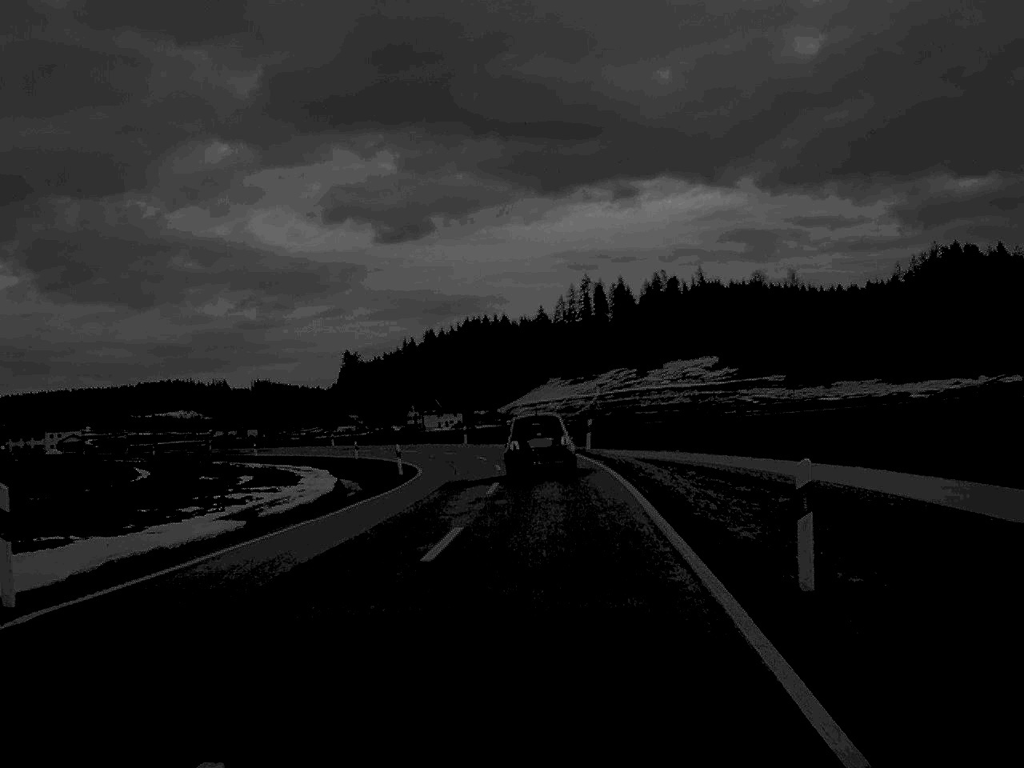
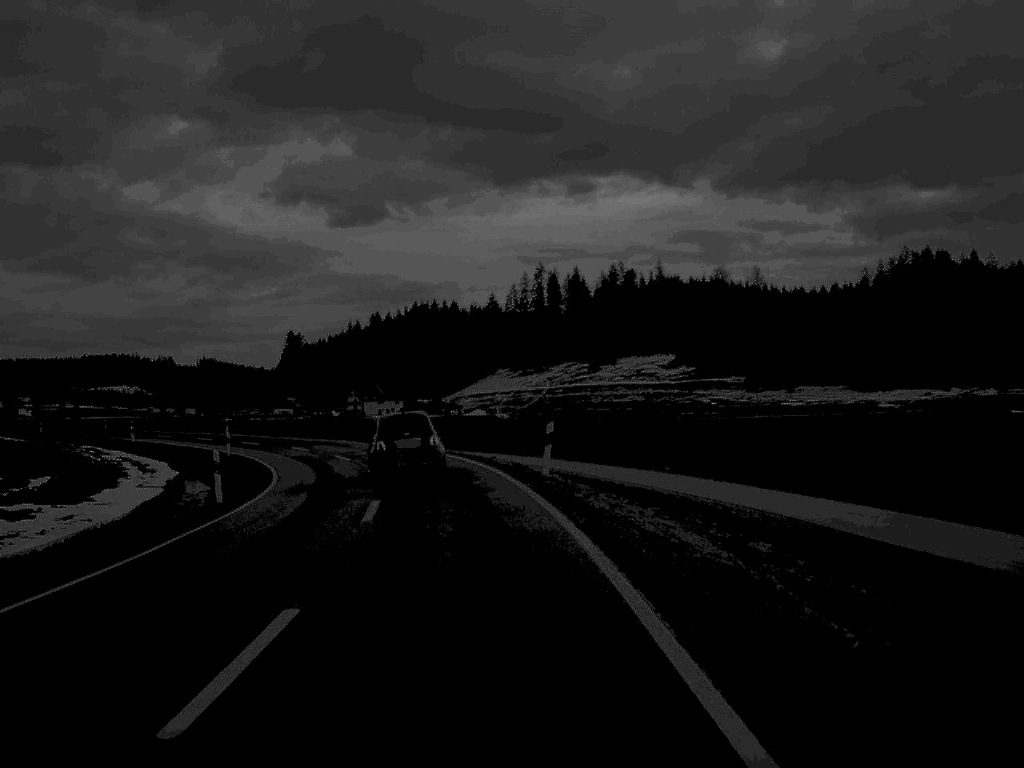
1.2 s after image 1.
(+0.6, +19.1) m; +2°
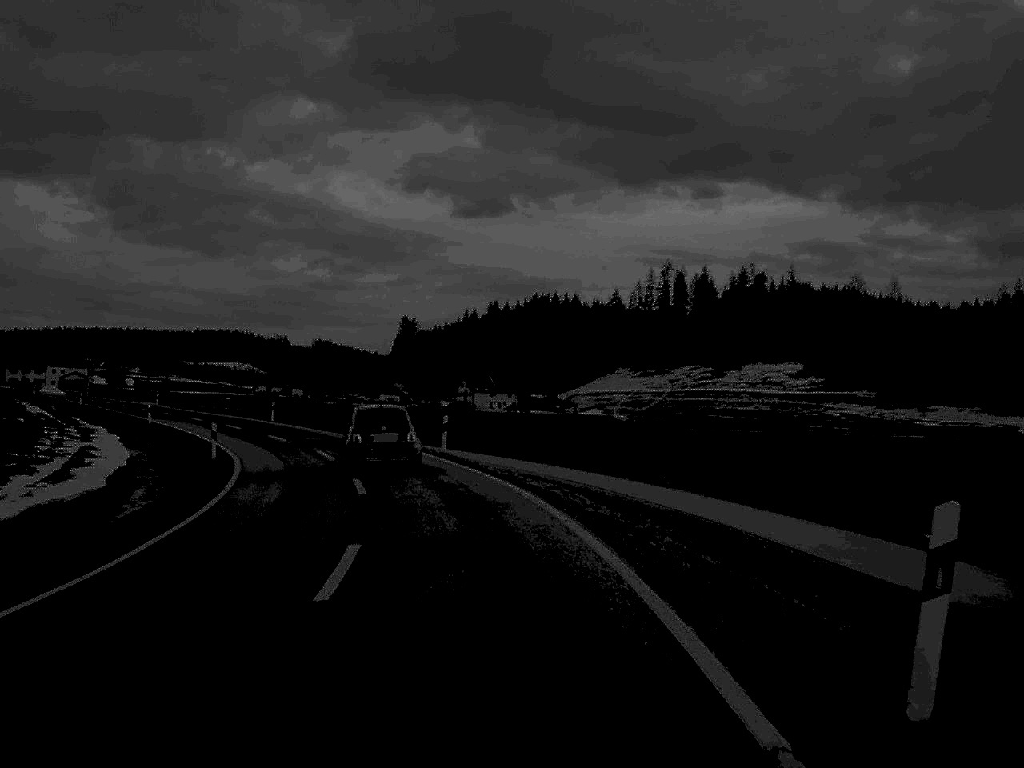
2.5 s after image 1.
(-0.8, +19.7) m; -5°
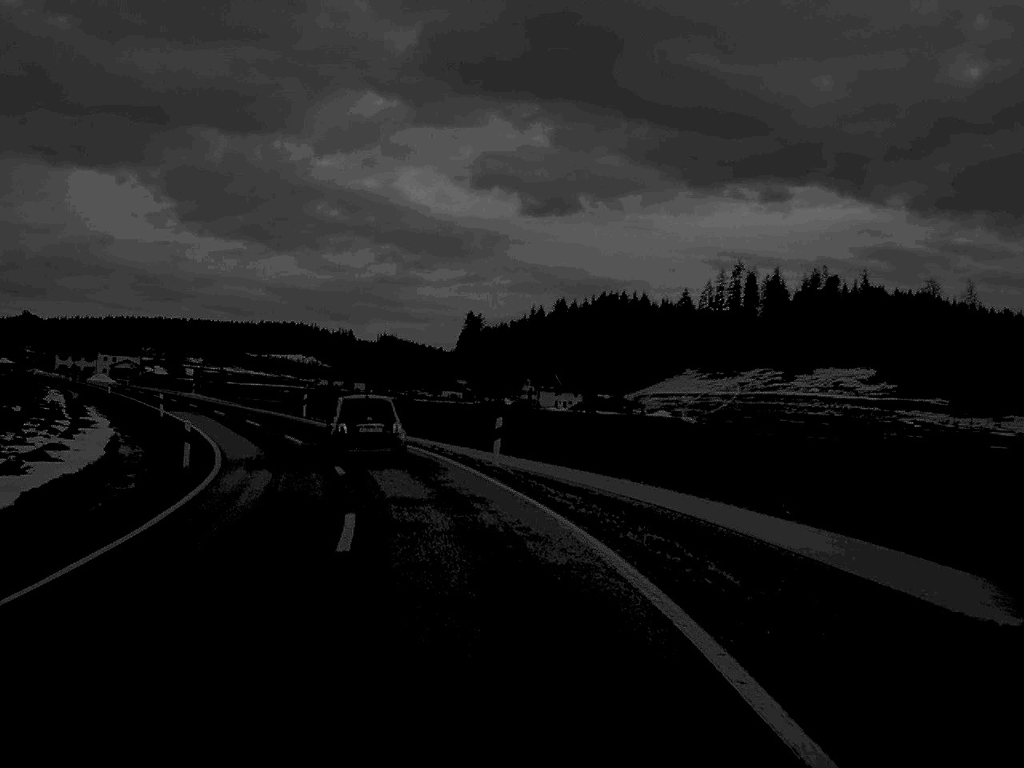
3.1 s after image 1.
(-0.2, +9.2) m; -3°
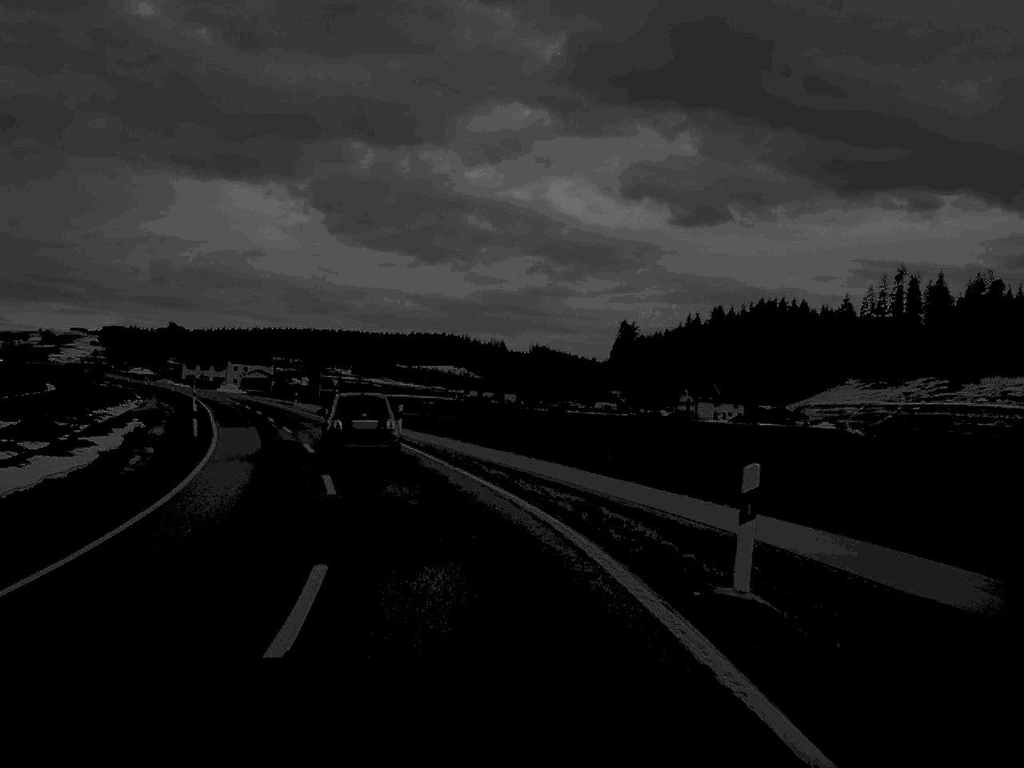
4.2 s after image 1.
(-1.0, +17.3) m; -7°
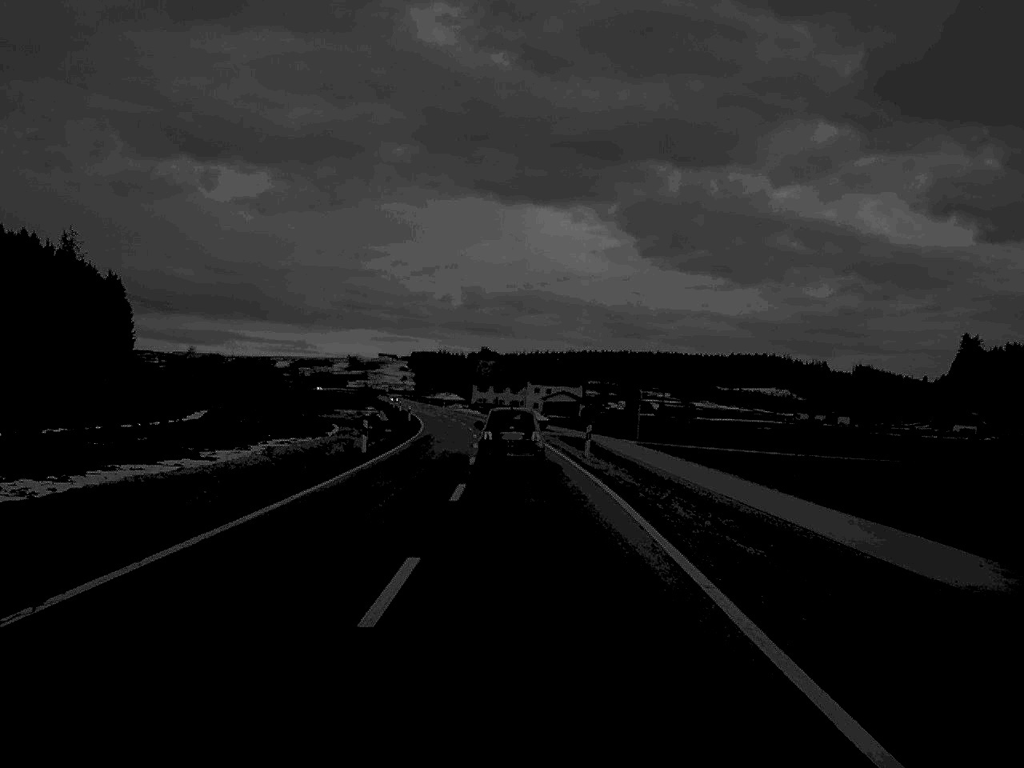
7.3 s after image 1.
(-7.0, +45.8) m; -14°
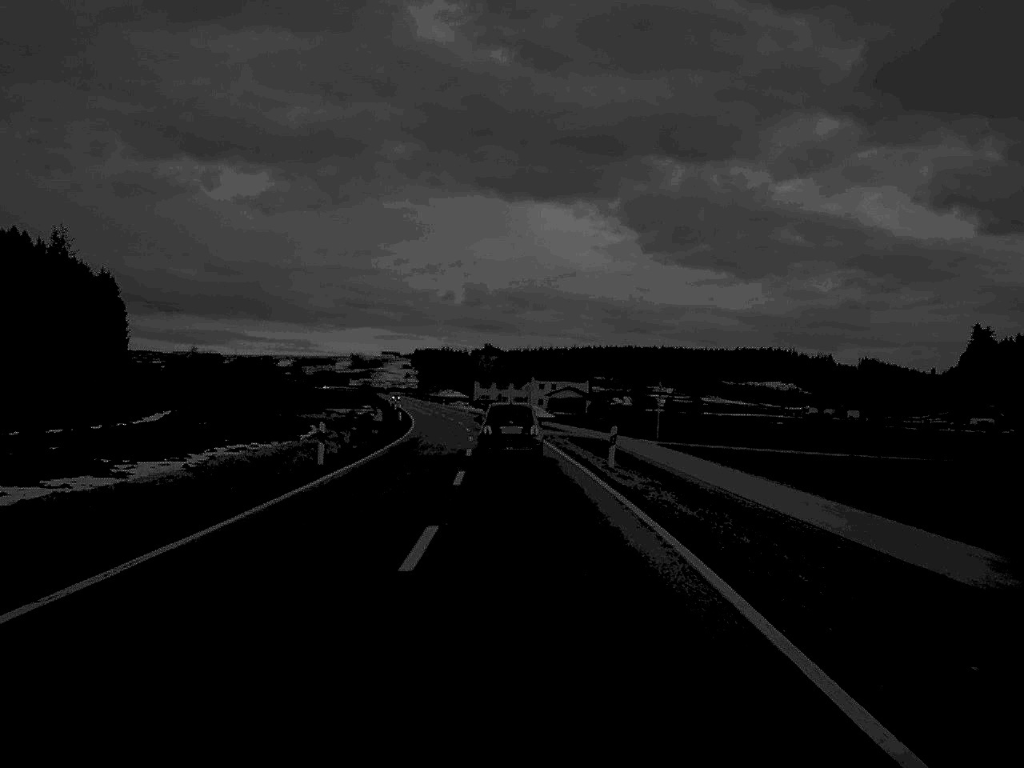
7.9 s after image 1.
(0.0, +9.1) m; 0°
